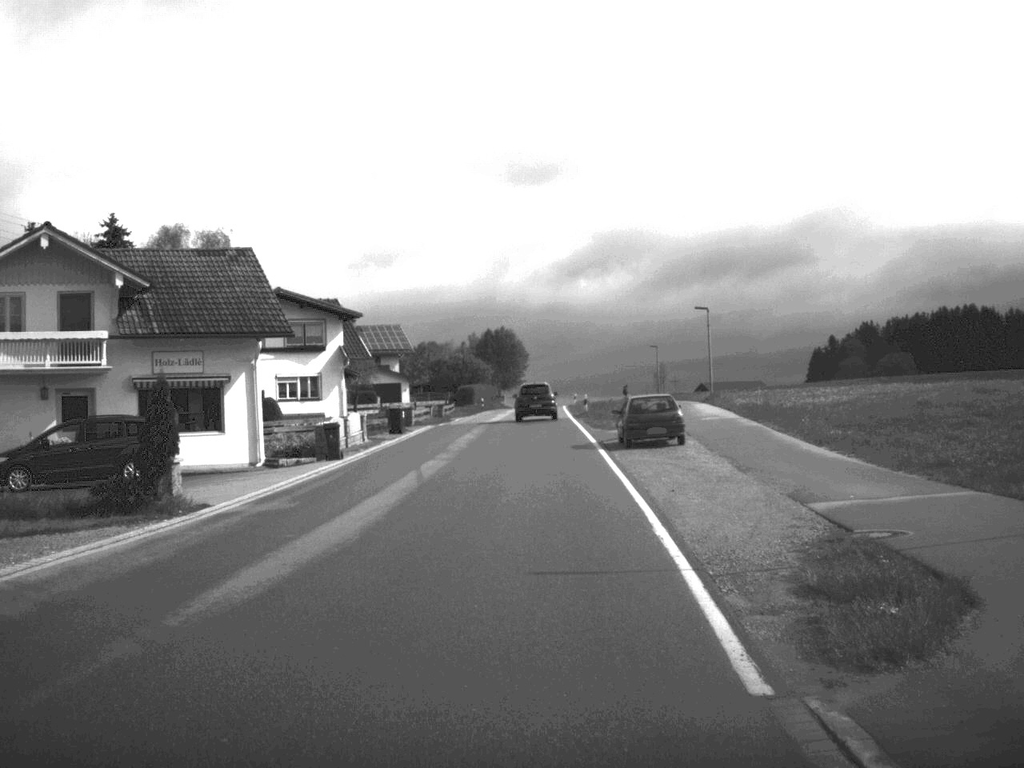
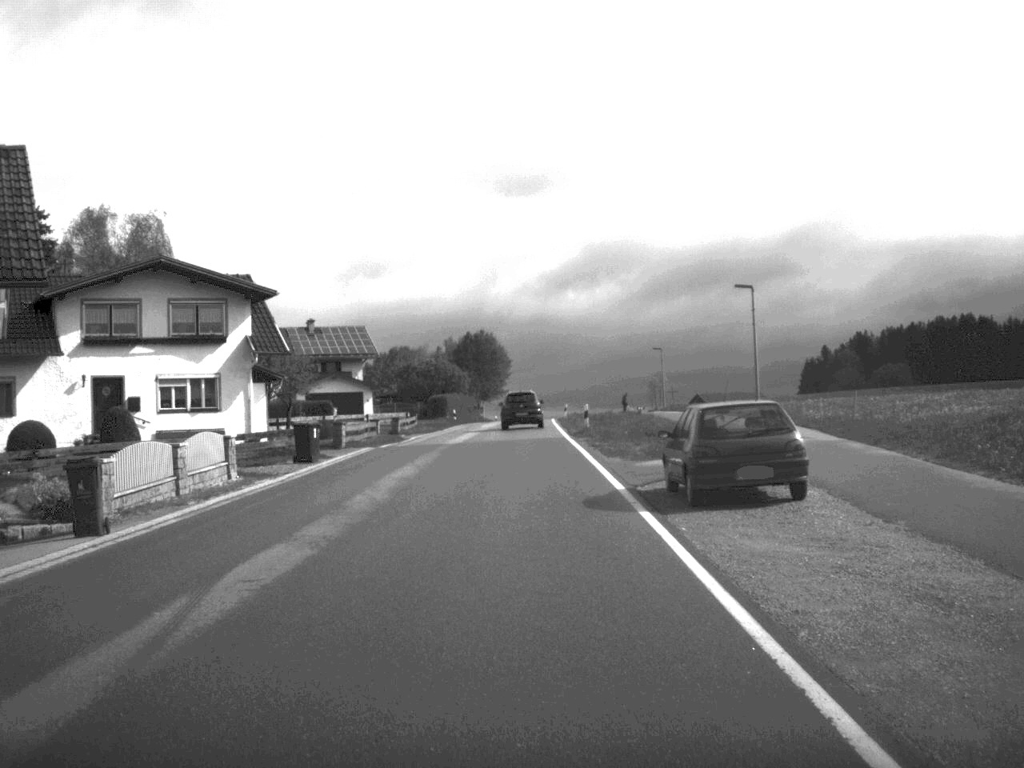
(+0.2, +16.8) m; +1°
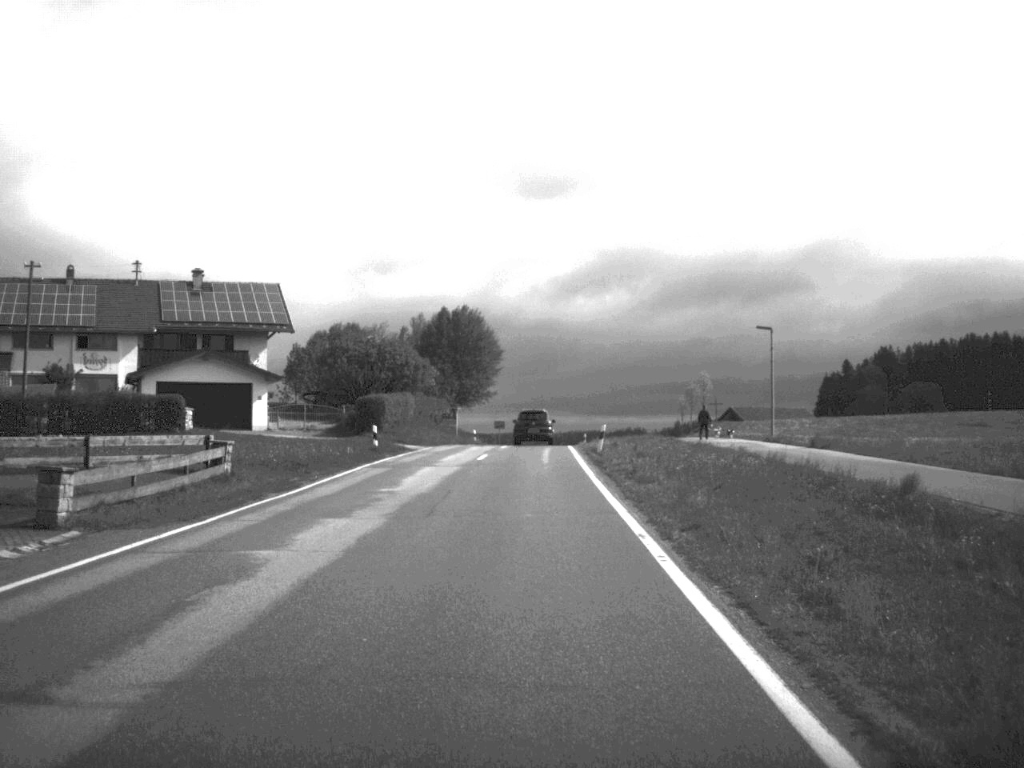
(-0.1, +42.9) m; 0°
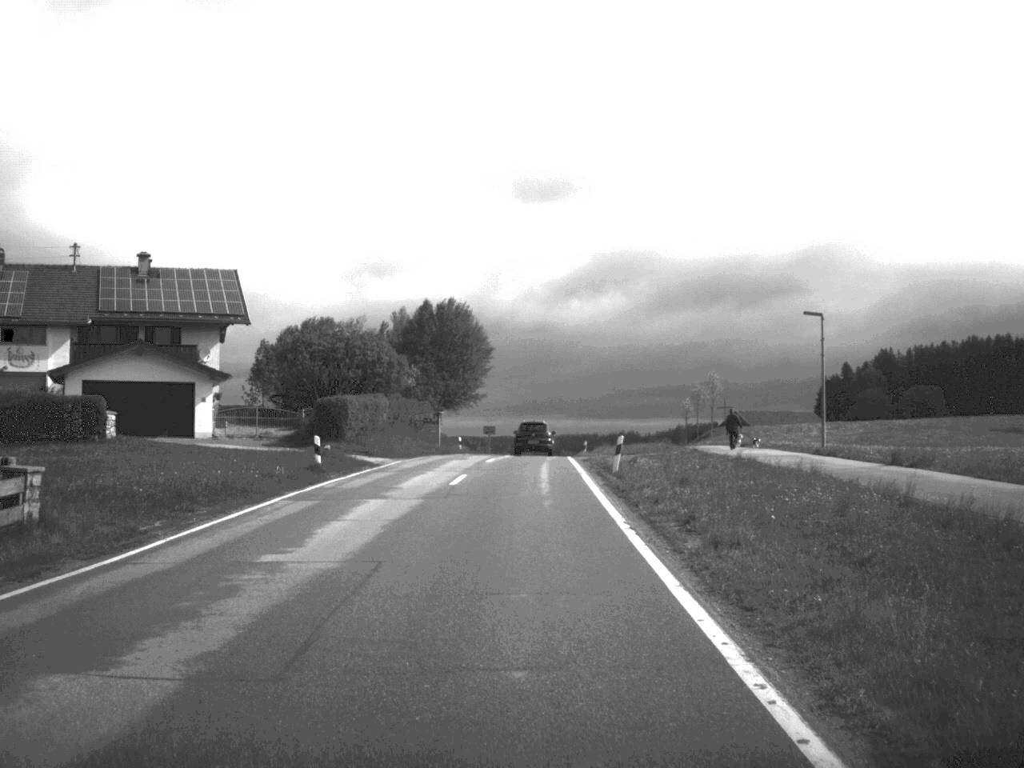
(0.0, +10.2) m; 0°
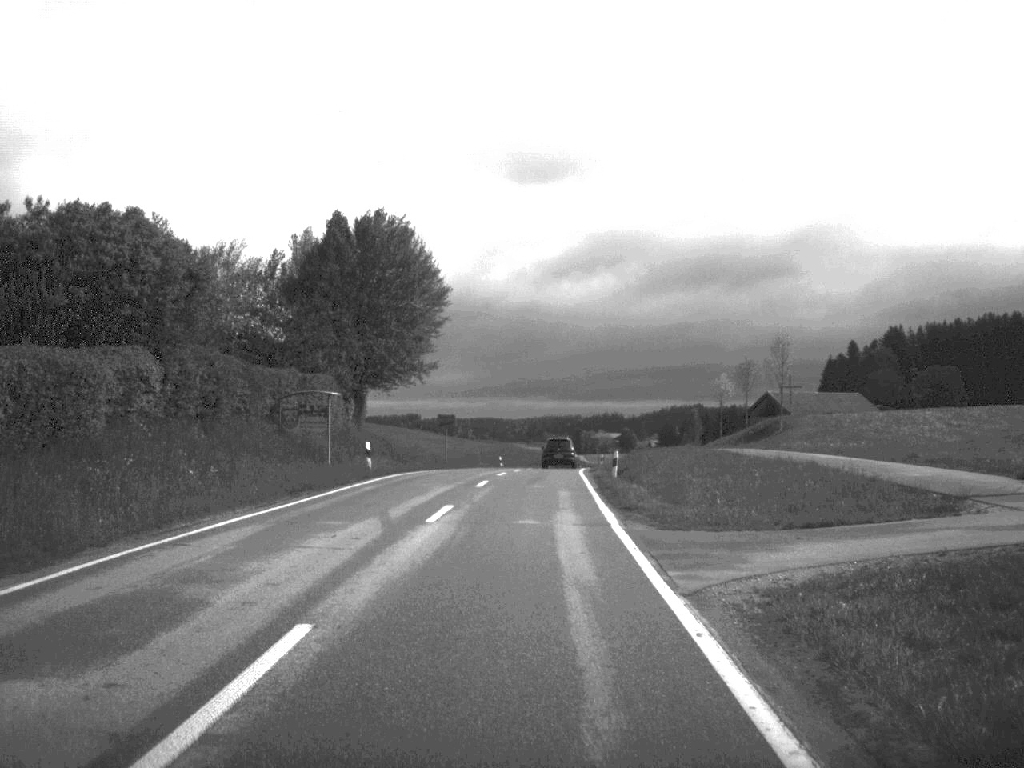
(+0.2, +36.5) m; +1°
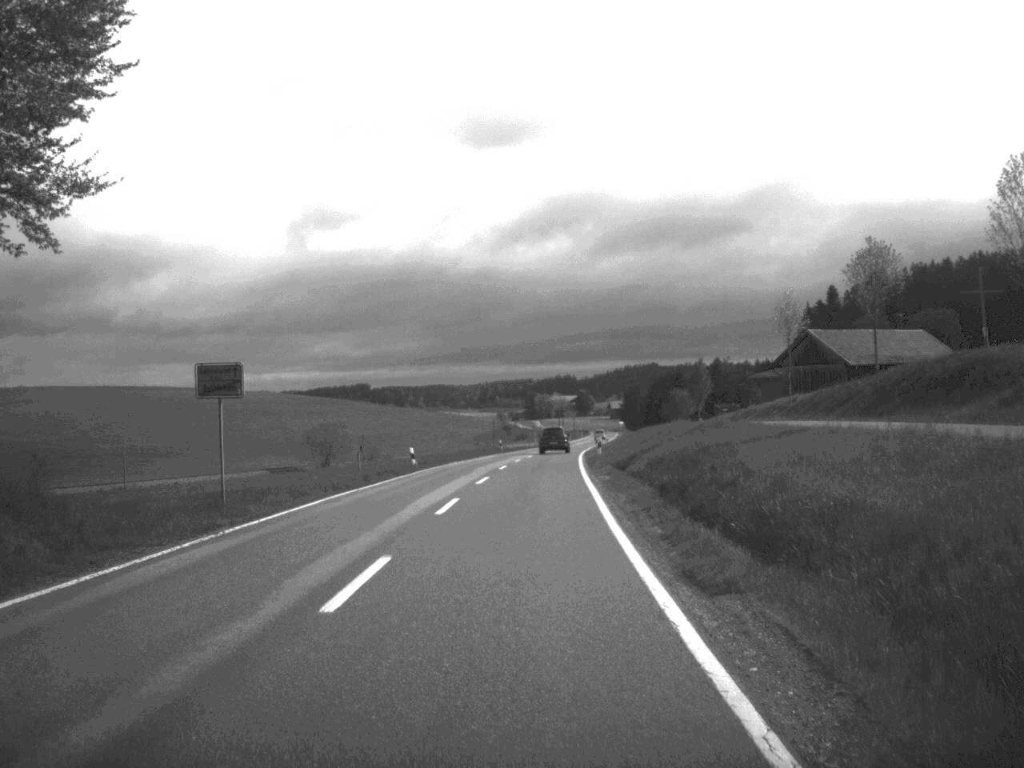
(+0.7, +42.6) m; +2°
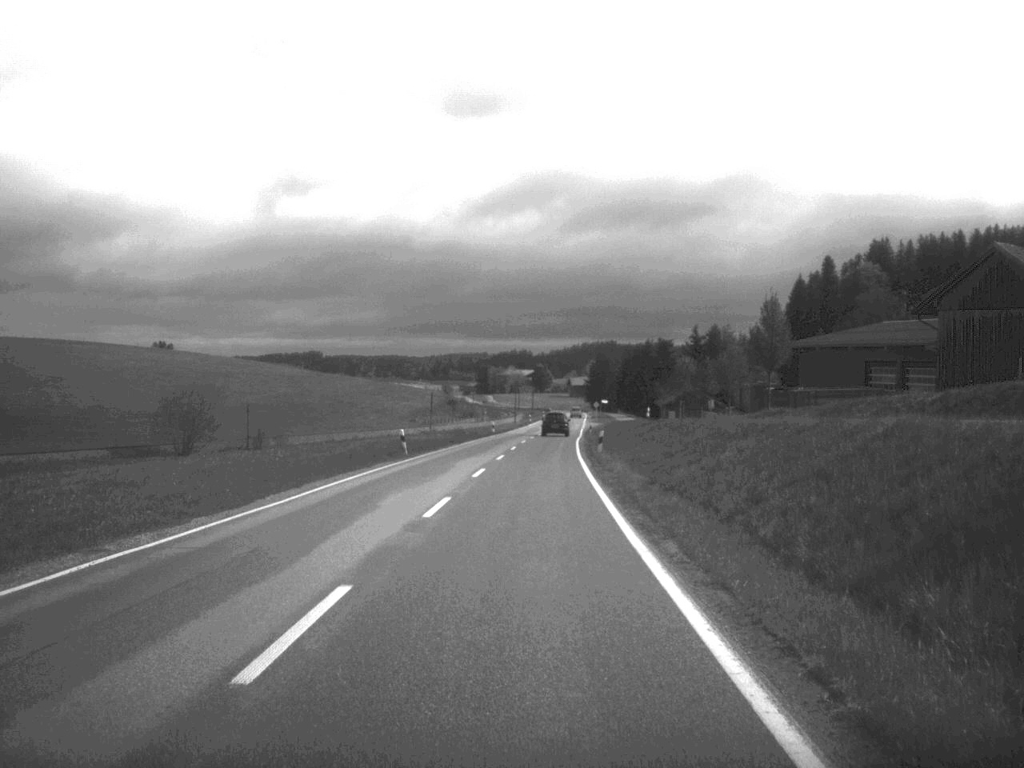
(+0.7, +49.0) m; +2°
